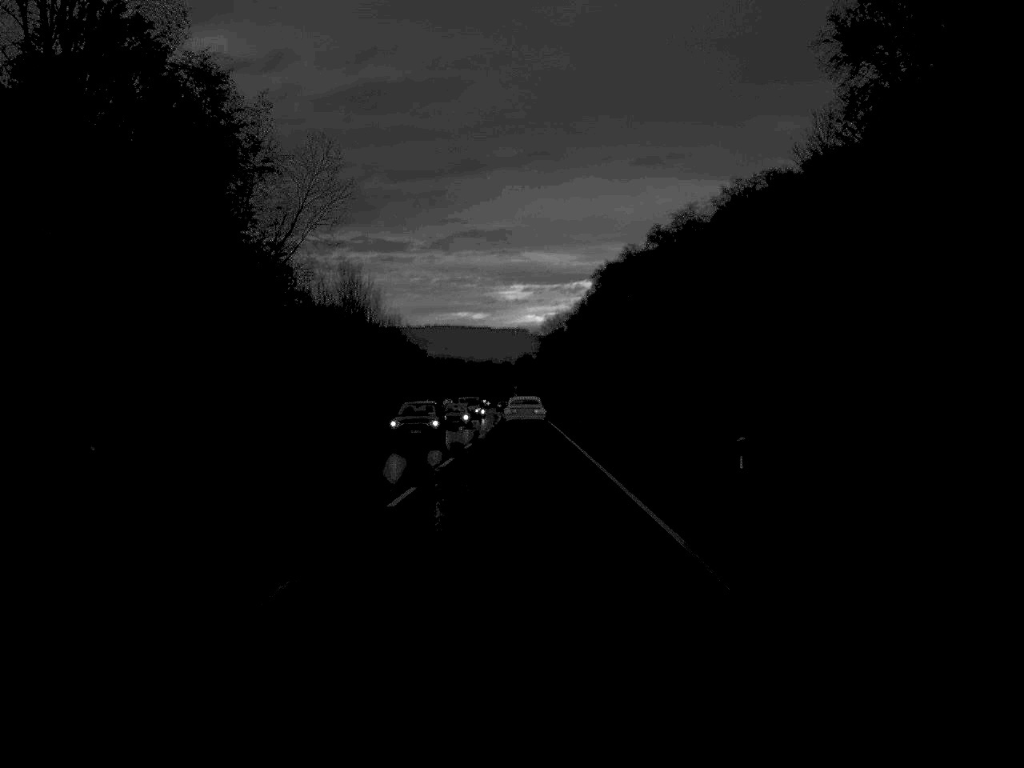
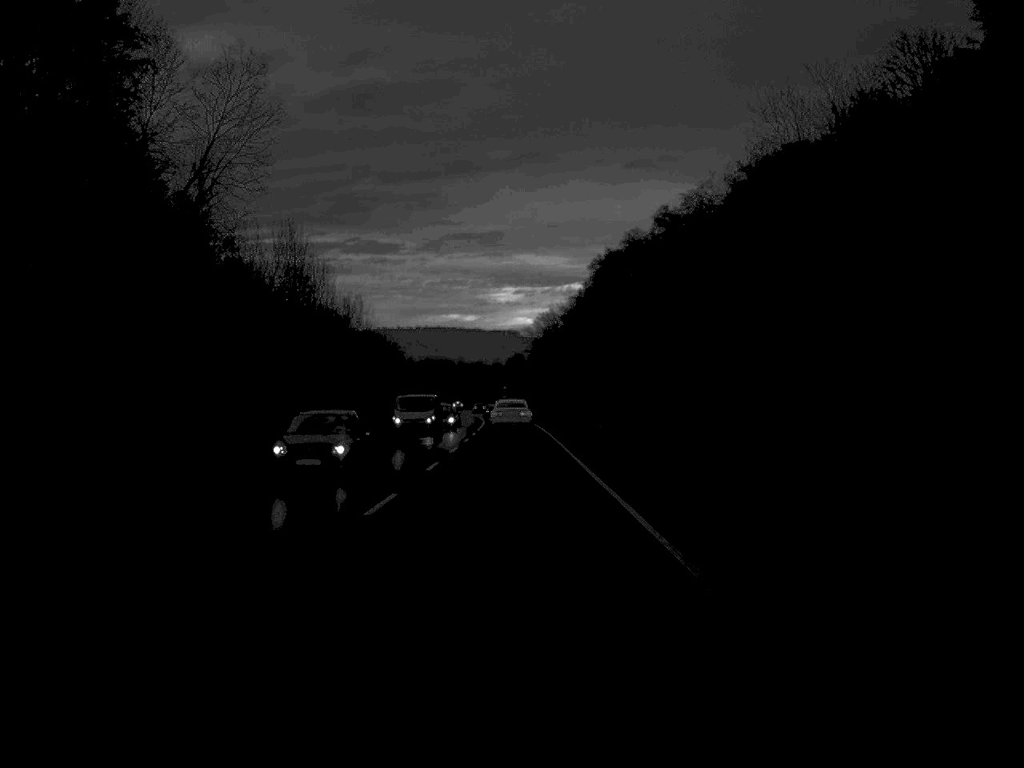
(+0.1, +24.8) m; 0°
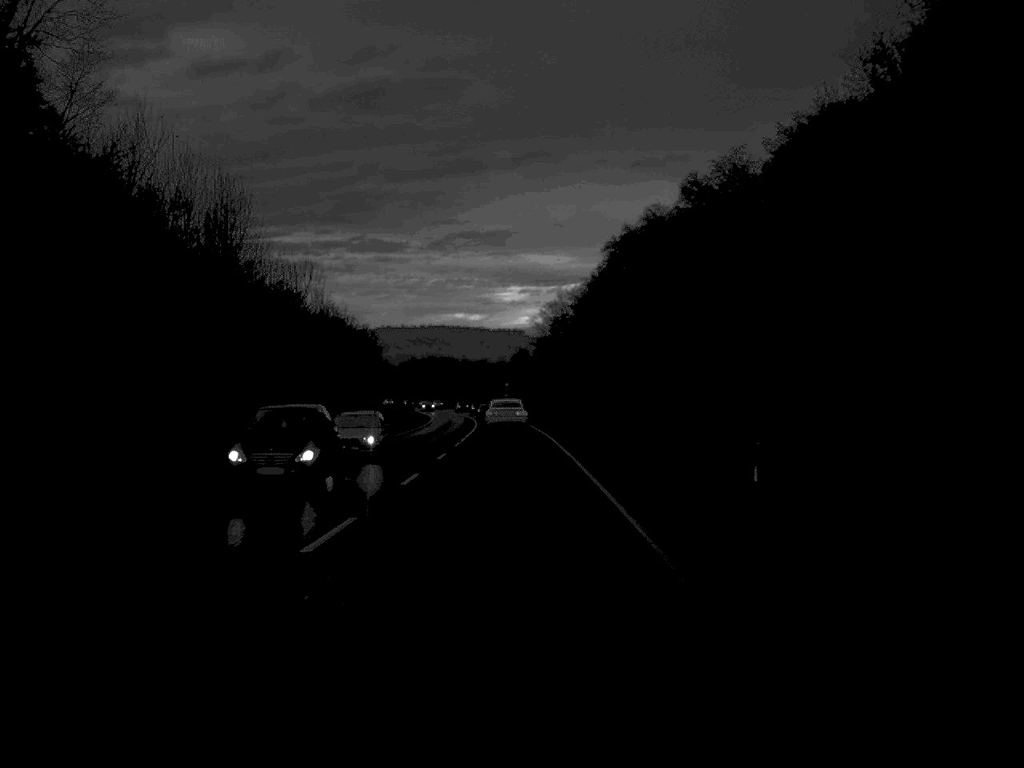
(0.0, +27.8) m; 0°
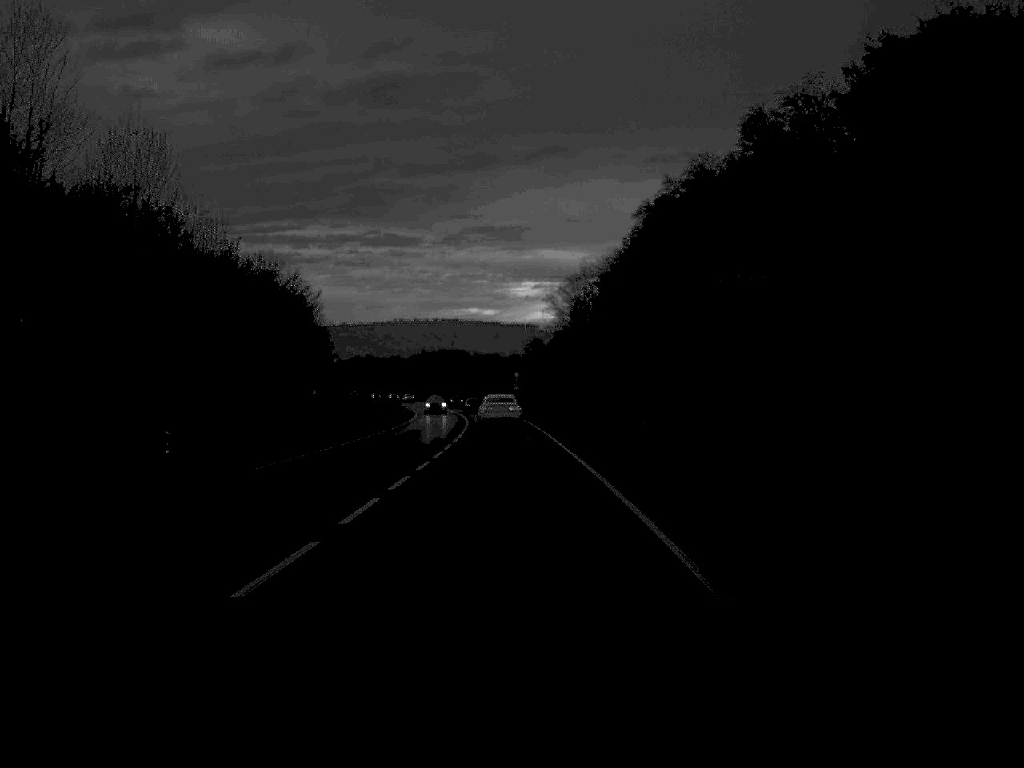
(-0.2, +37.6) m; -1°
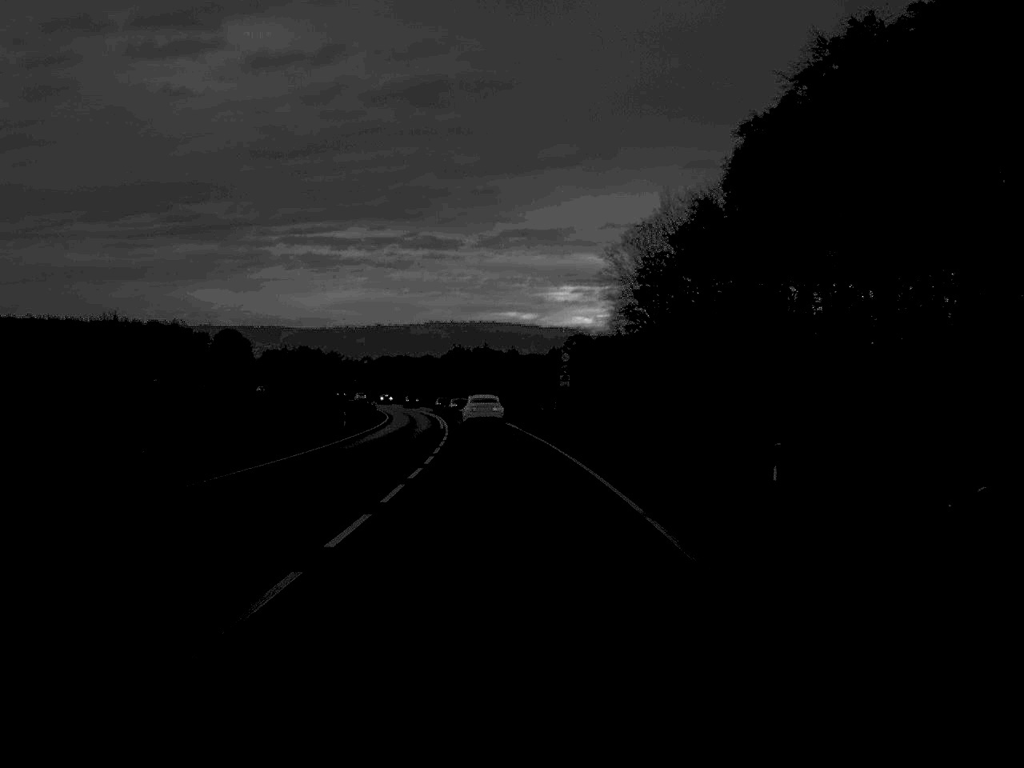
(-0.9, +61.7) m; -2°
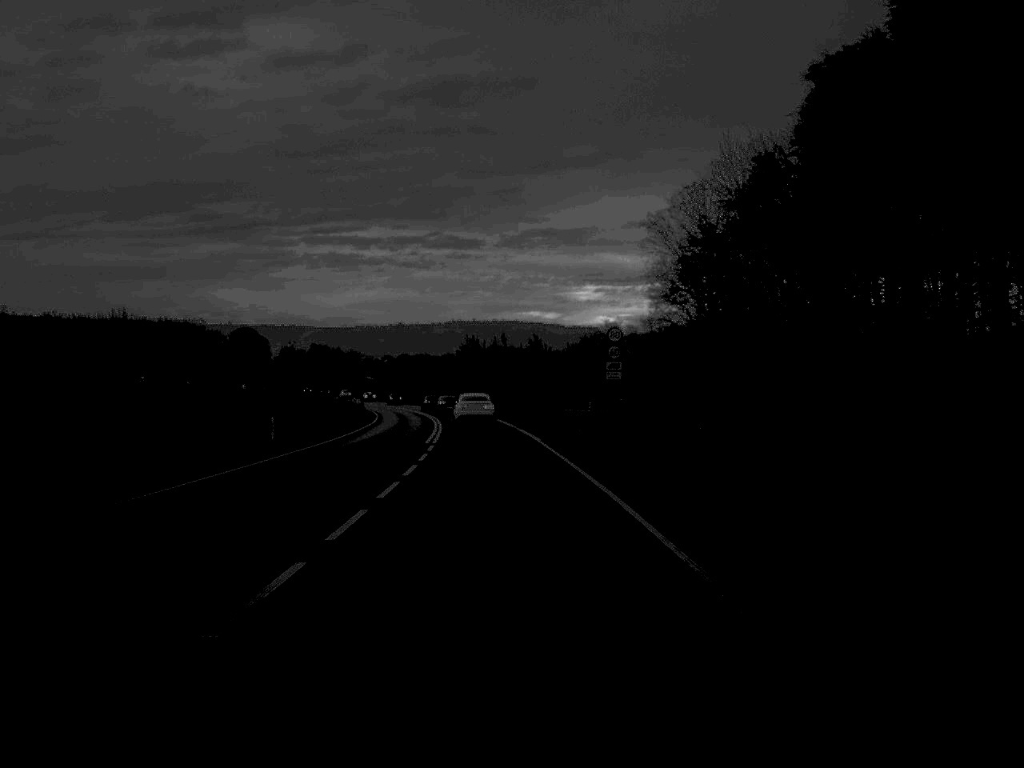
(-0.2, +22.9) m; -1°
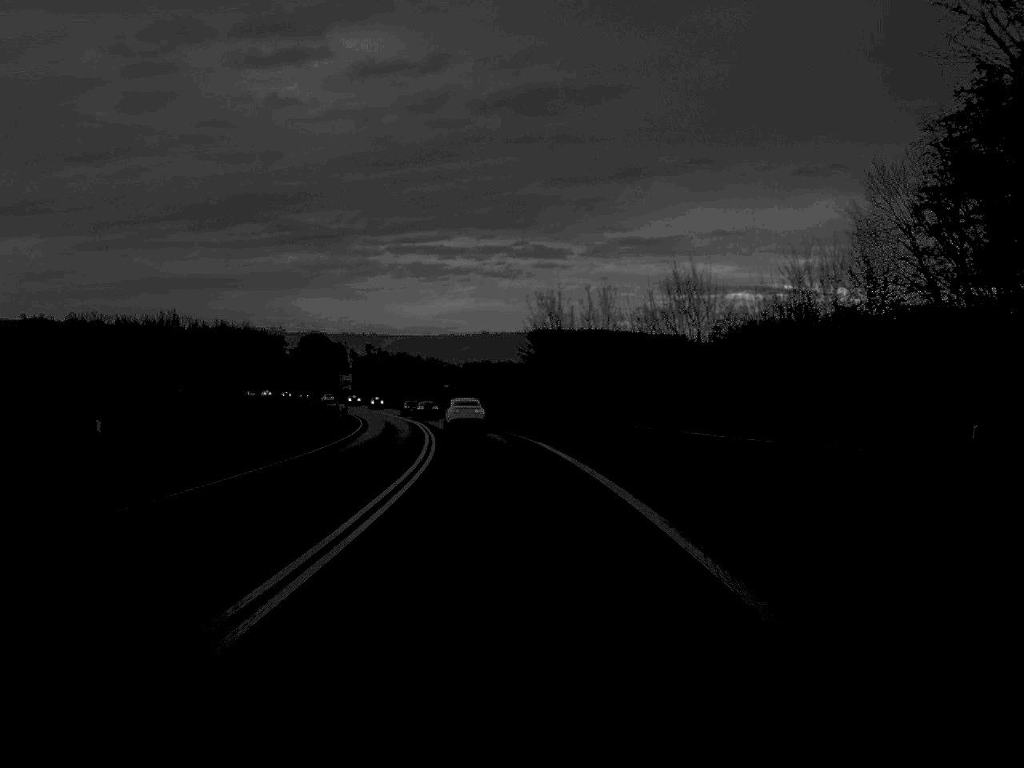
(-2.0, +60.7) m; -4°
